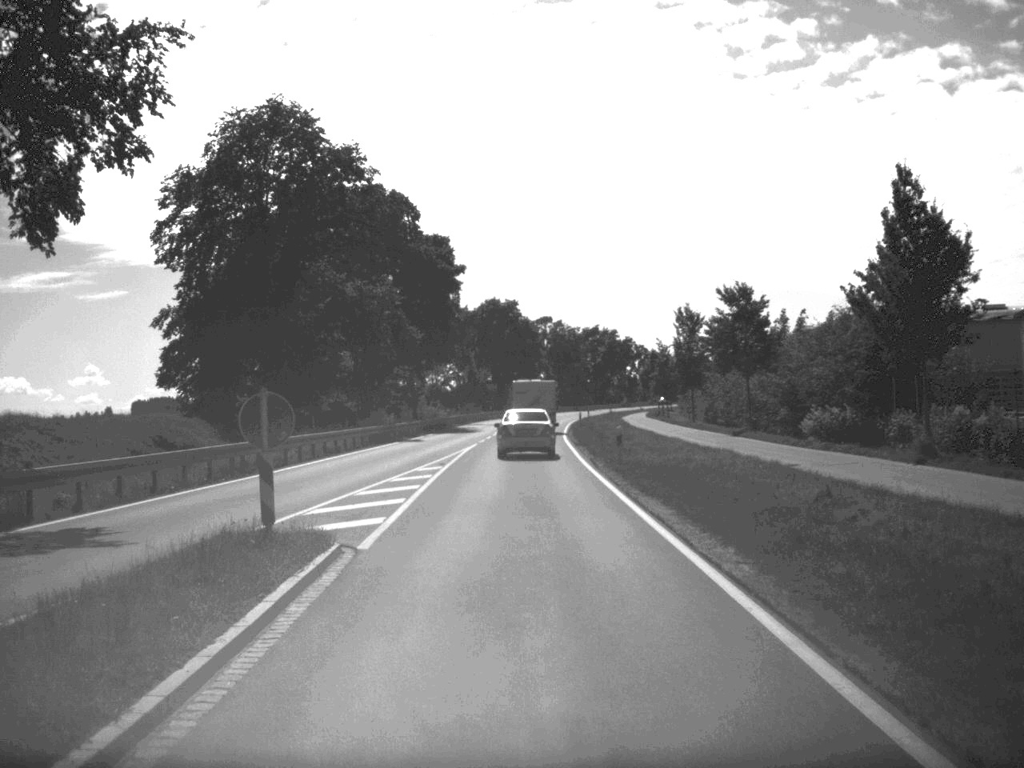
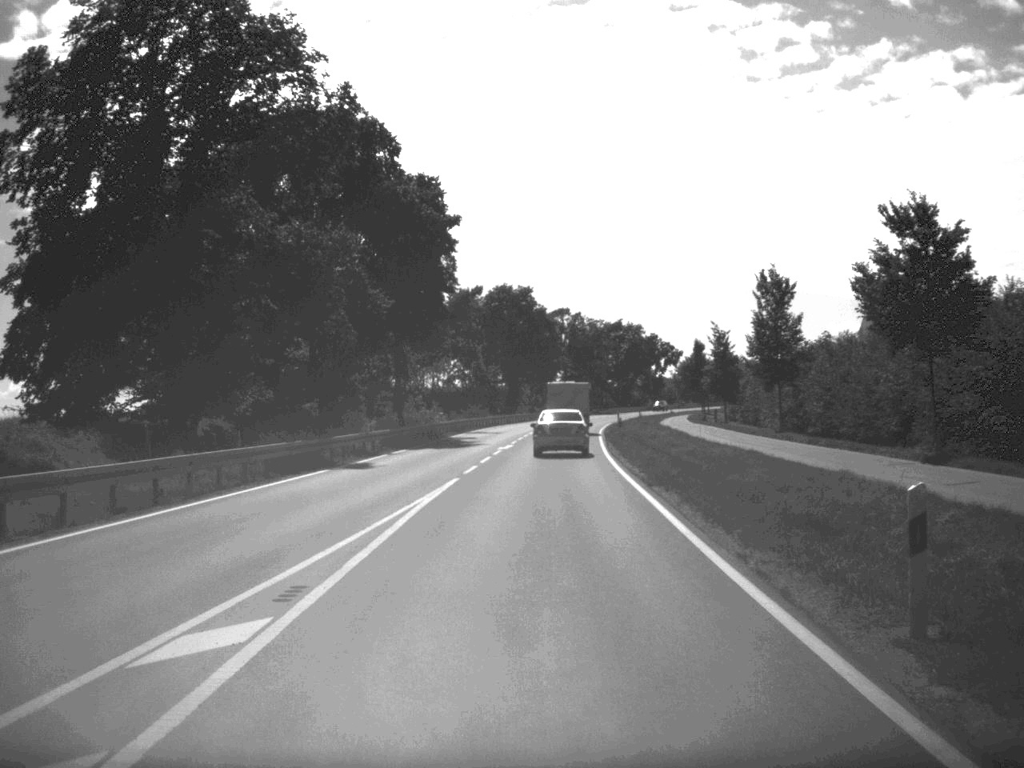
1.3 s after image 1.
(-0.2, +23.4) m; -1°
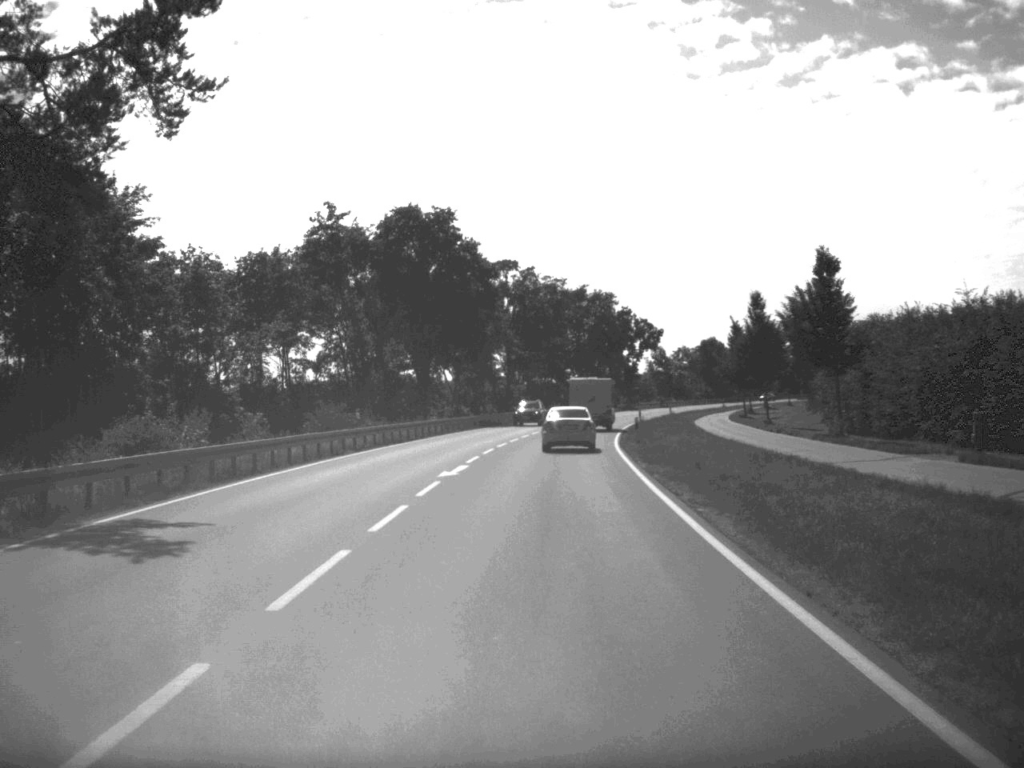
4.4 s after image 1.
(+1.5, +60.8) m; +2°
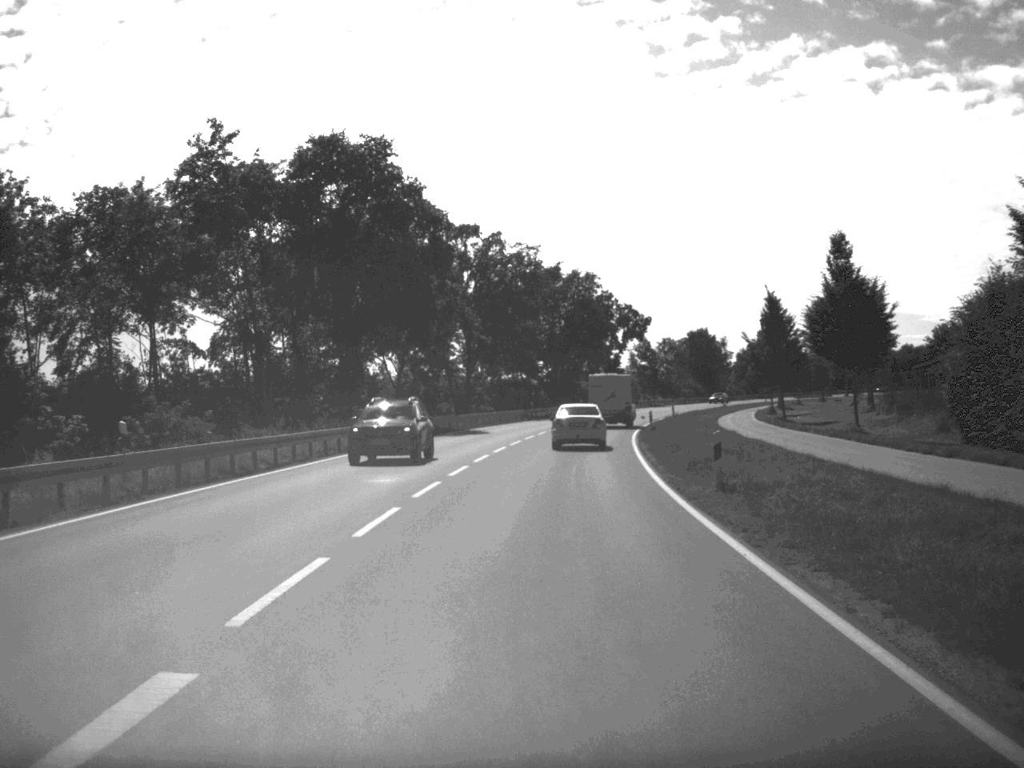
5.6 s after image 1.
(+0.2, +24.5) m; +1°
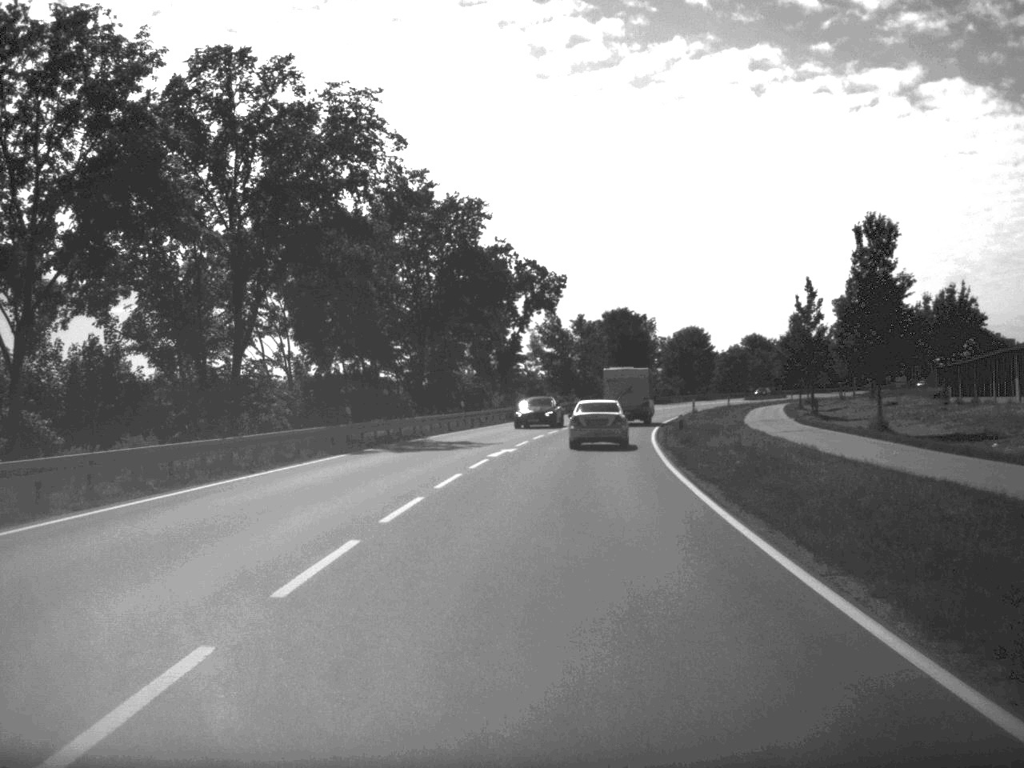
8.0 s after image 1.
(+2.0, +51.9) m; +5°
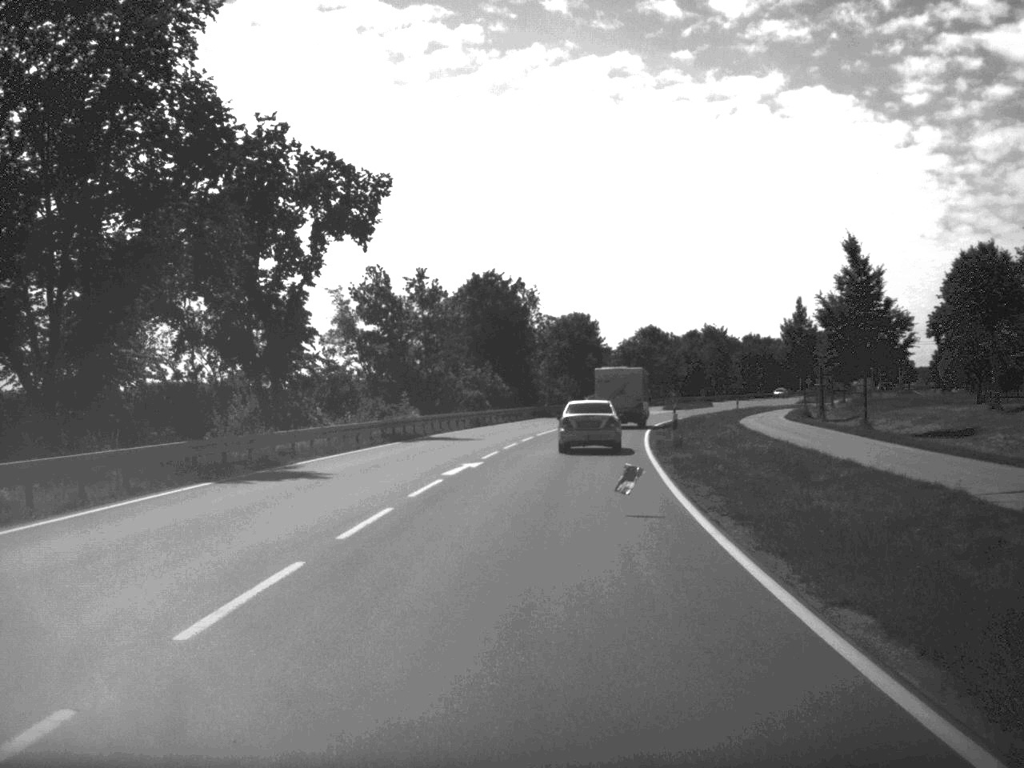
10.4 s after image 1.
(+2.7, +48.4) m; +6°
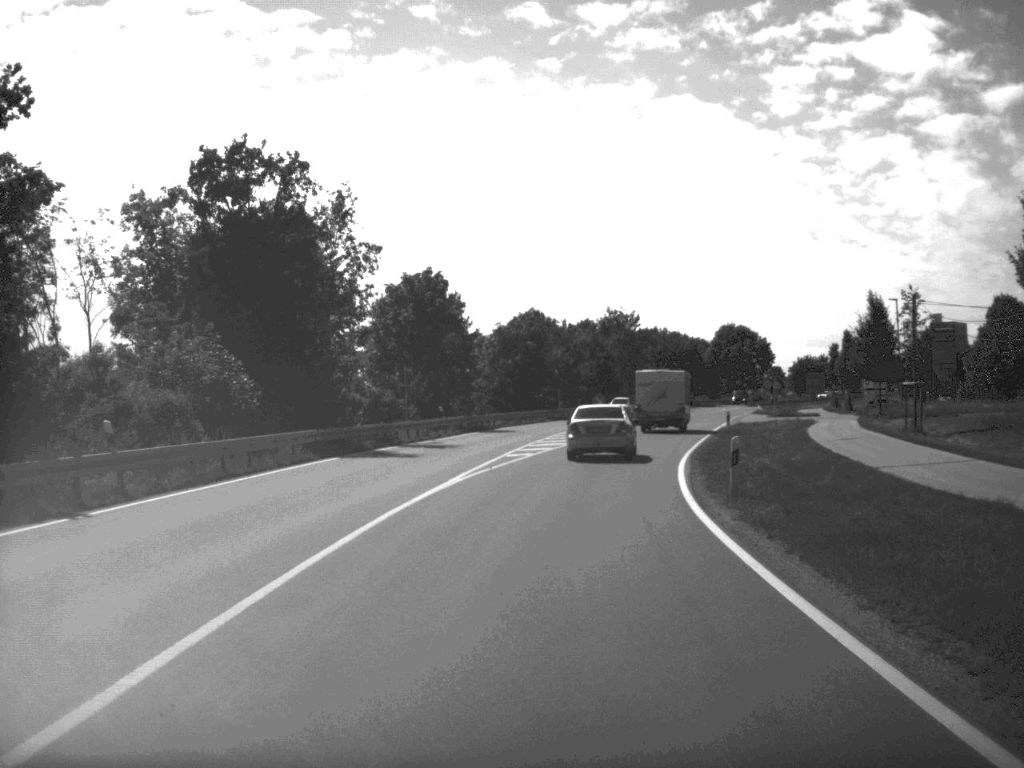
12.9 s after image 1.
(+2.4, +48.6) m; +6°
